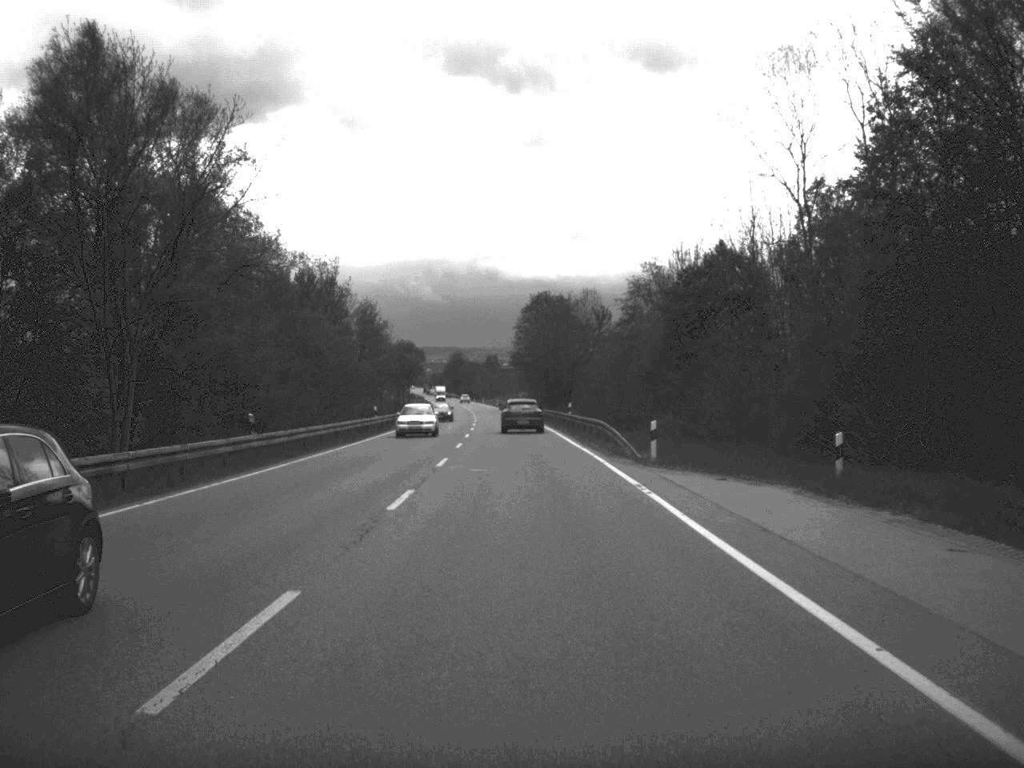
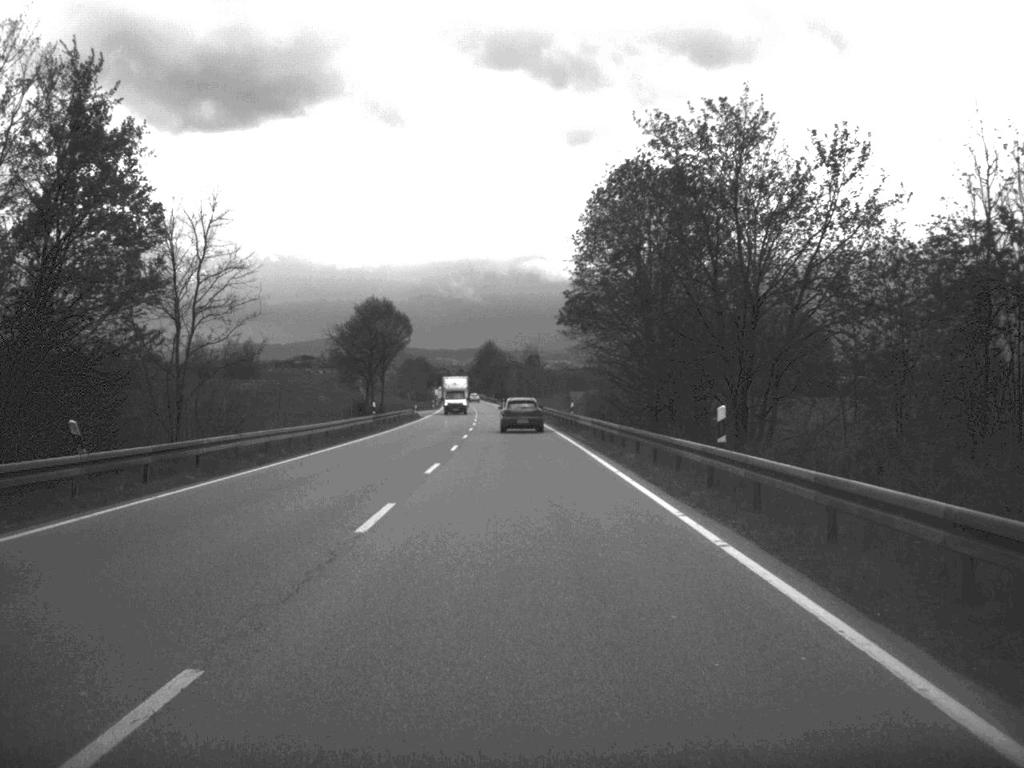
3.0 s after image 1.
(-1.6, +85.4) m; -2°
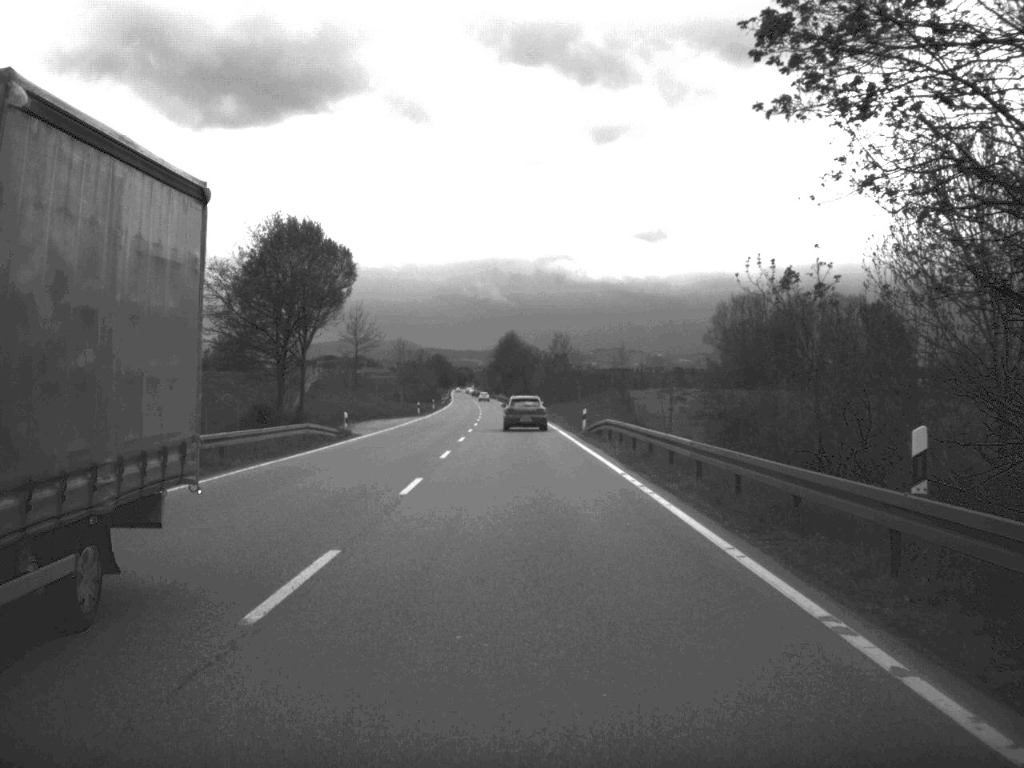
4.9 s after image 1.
(-0.6, +53.3) m; -1°
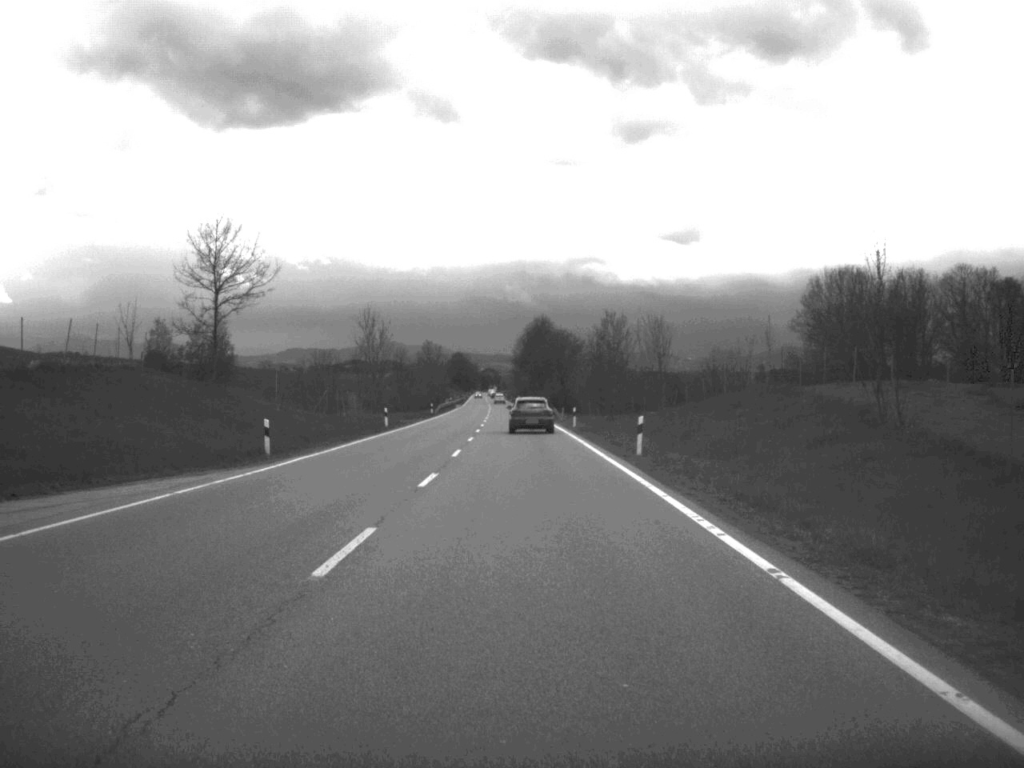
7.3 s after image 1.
(-0.9, +68.5) m; -2°
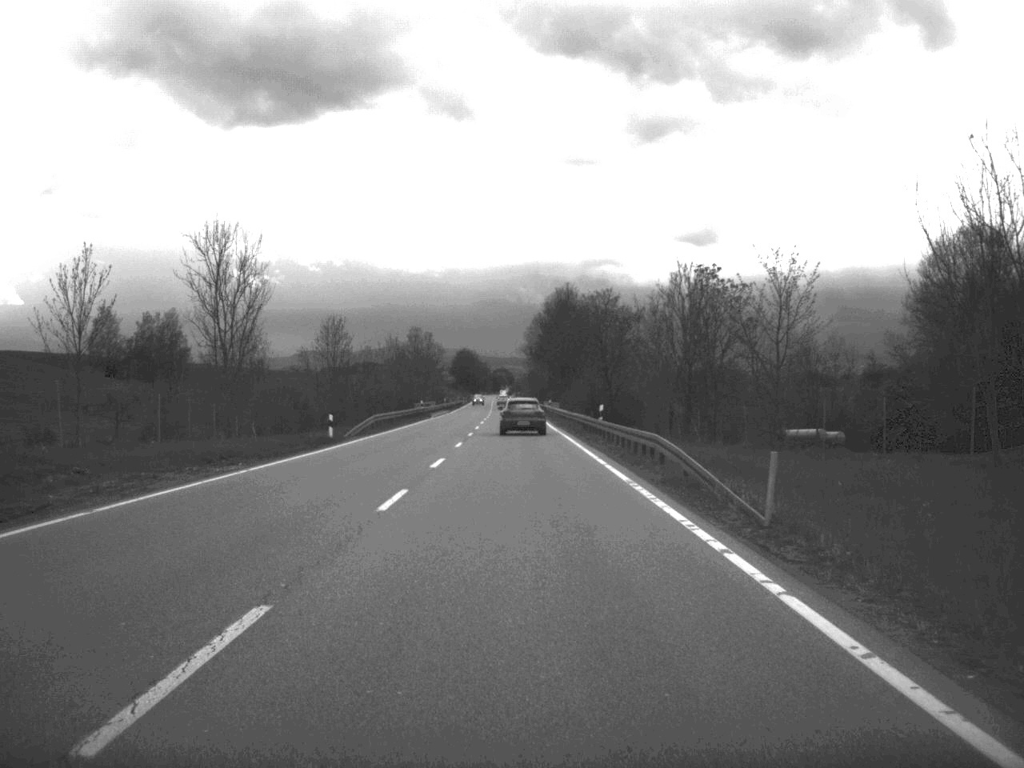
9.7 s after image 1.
(-0.4, +64.0) m; -1°
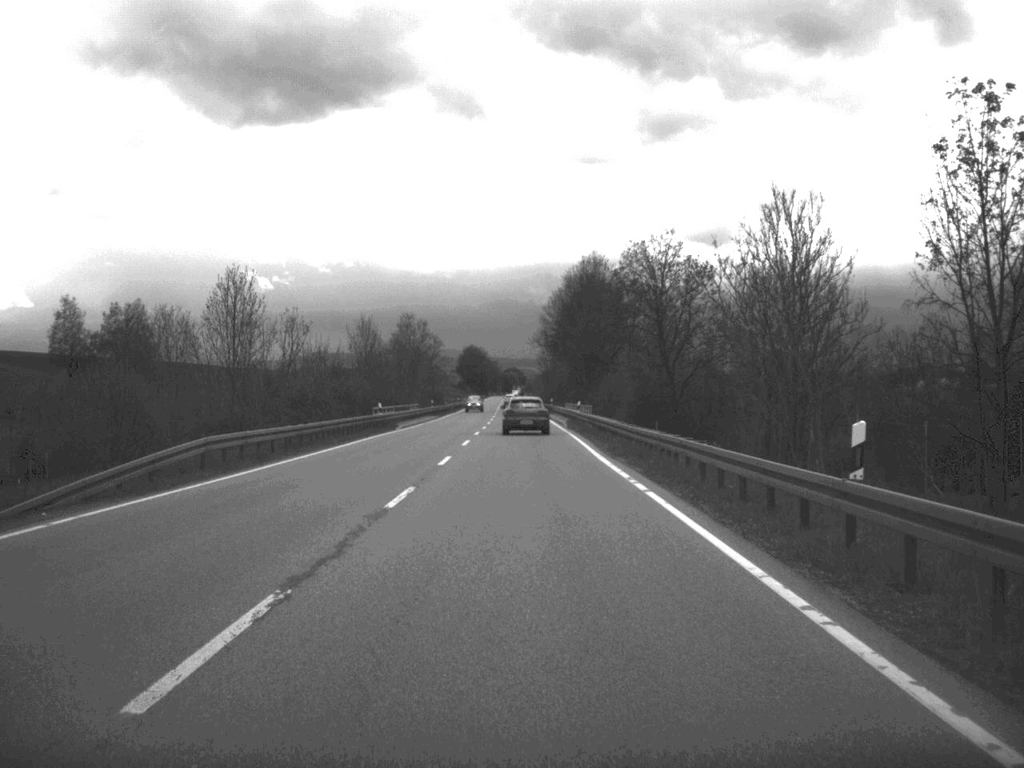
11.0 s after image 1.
(-0.2, +34.8) m; -1°
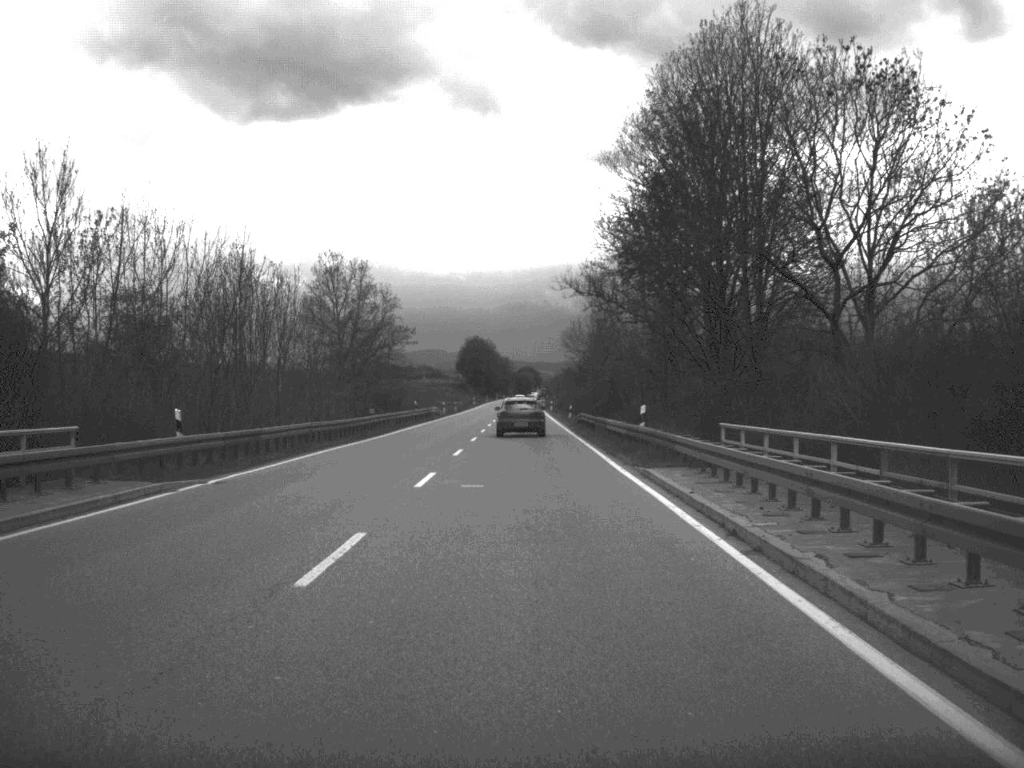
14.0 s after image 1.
(-0.5, +77.7) m; -1°
